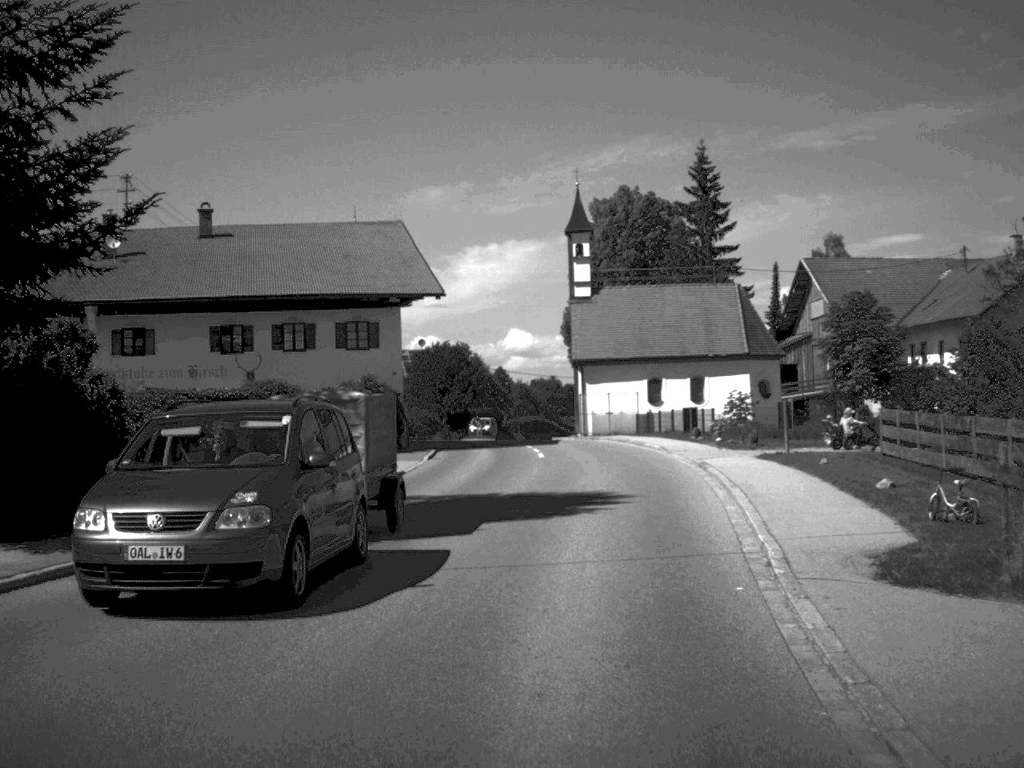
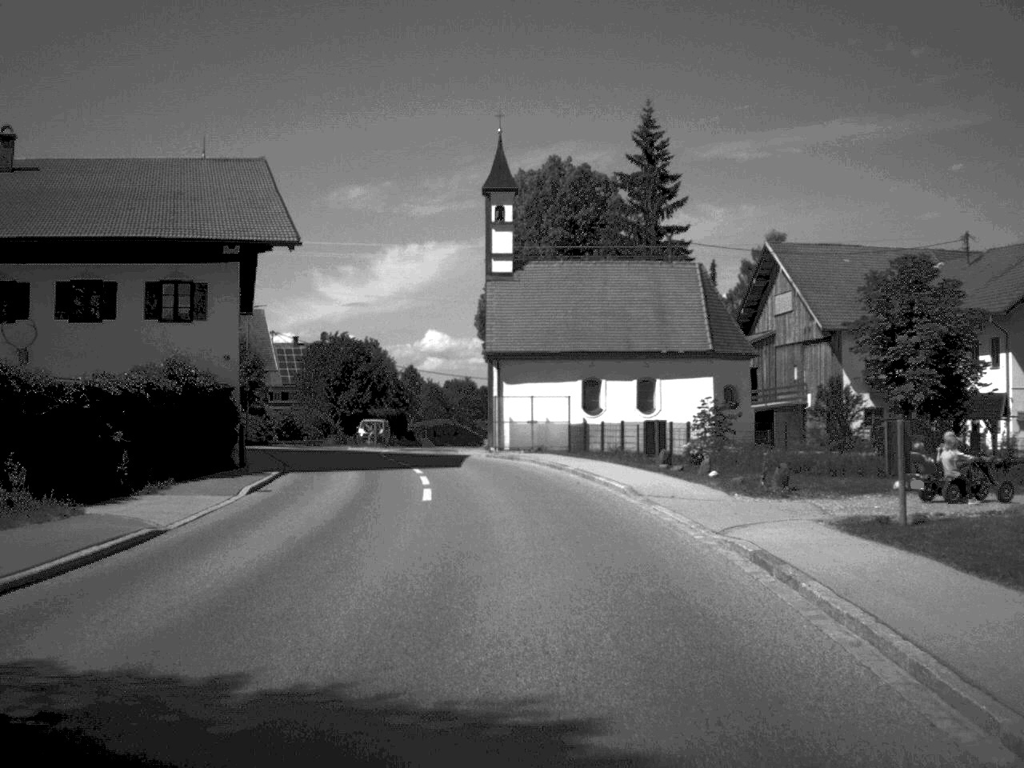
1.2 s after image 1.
(+0.5, +14.2) m; +4°
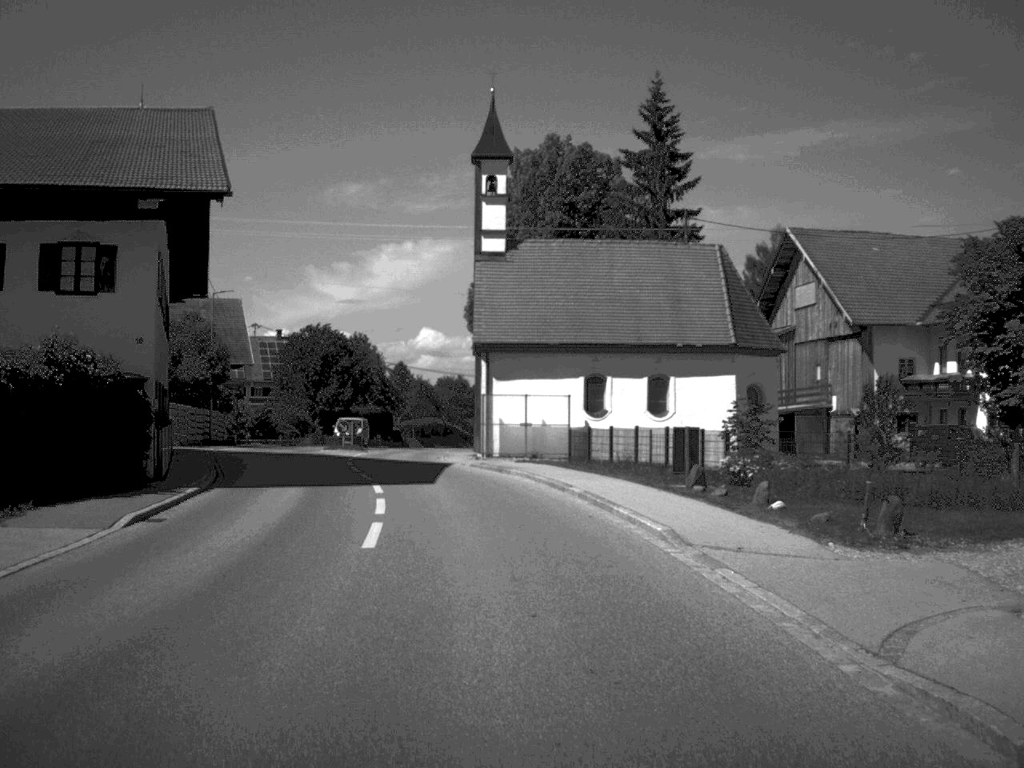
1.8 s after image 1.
(0.0, +6.8) m; 0°
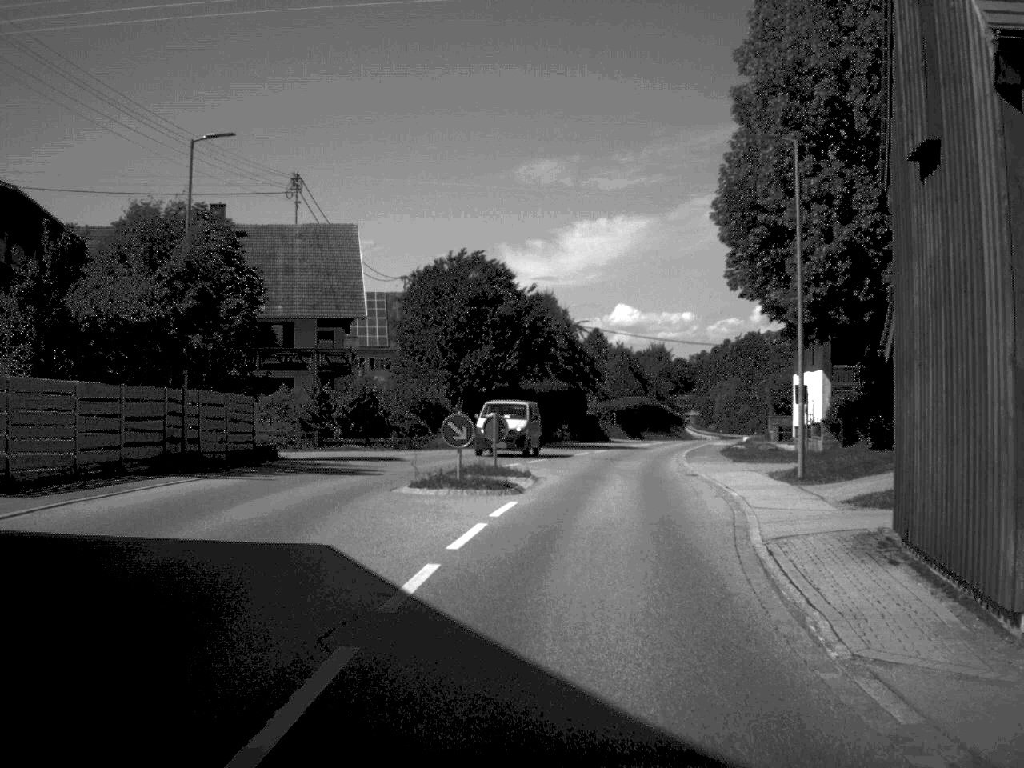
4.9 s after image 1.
(-3.4, +34.7) m; -9°
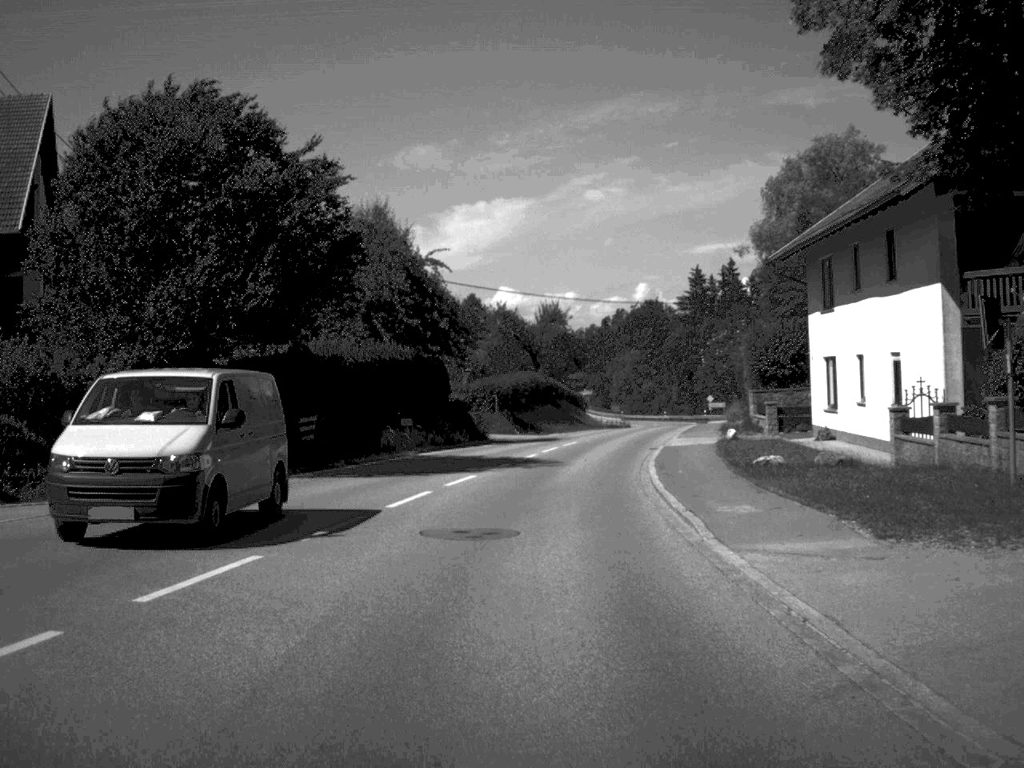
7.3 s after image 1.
(+2.0, +29.8) m; +5°
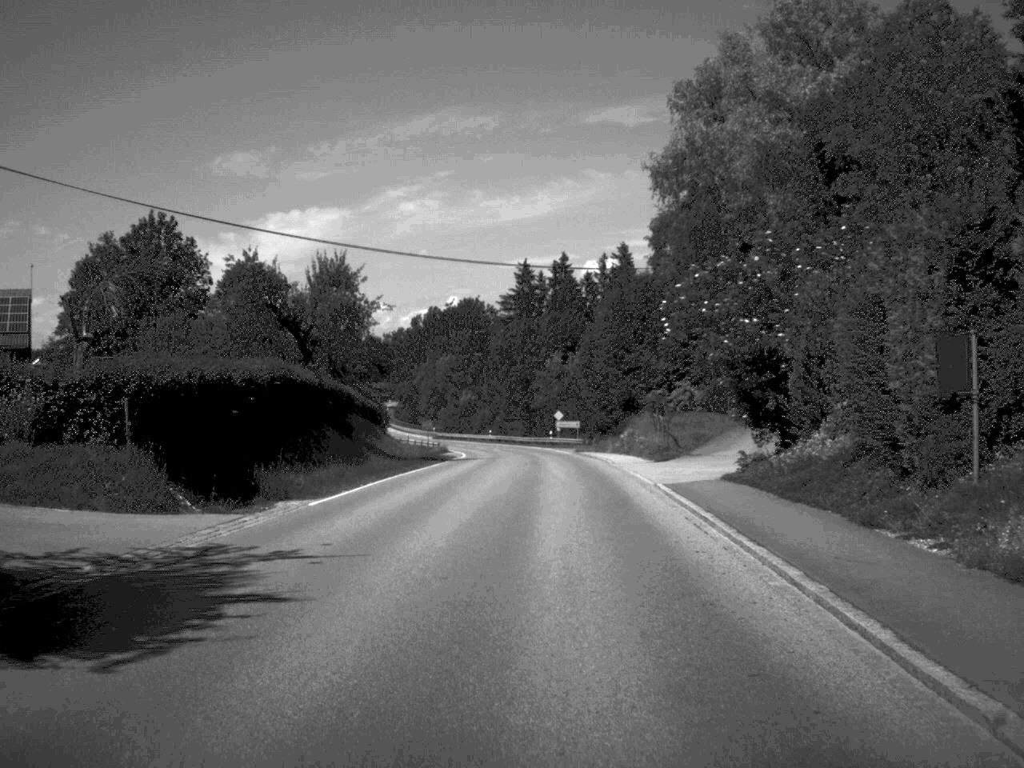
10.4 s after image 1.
(+2.0, +38.1) m; +9°
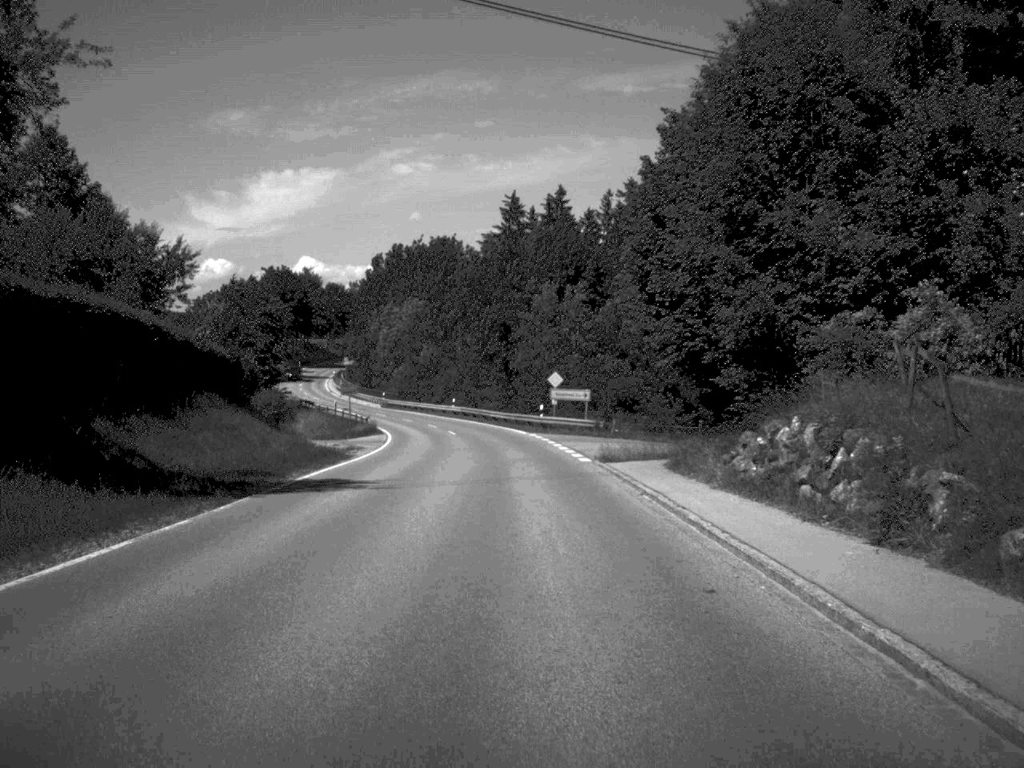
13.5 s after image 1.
(+0.5, +40.1) m; 0°
